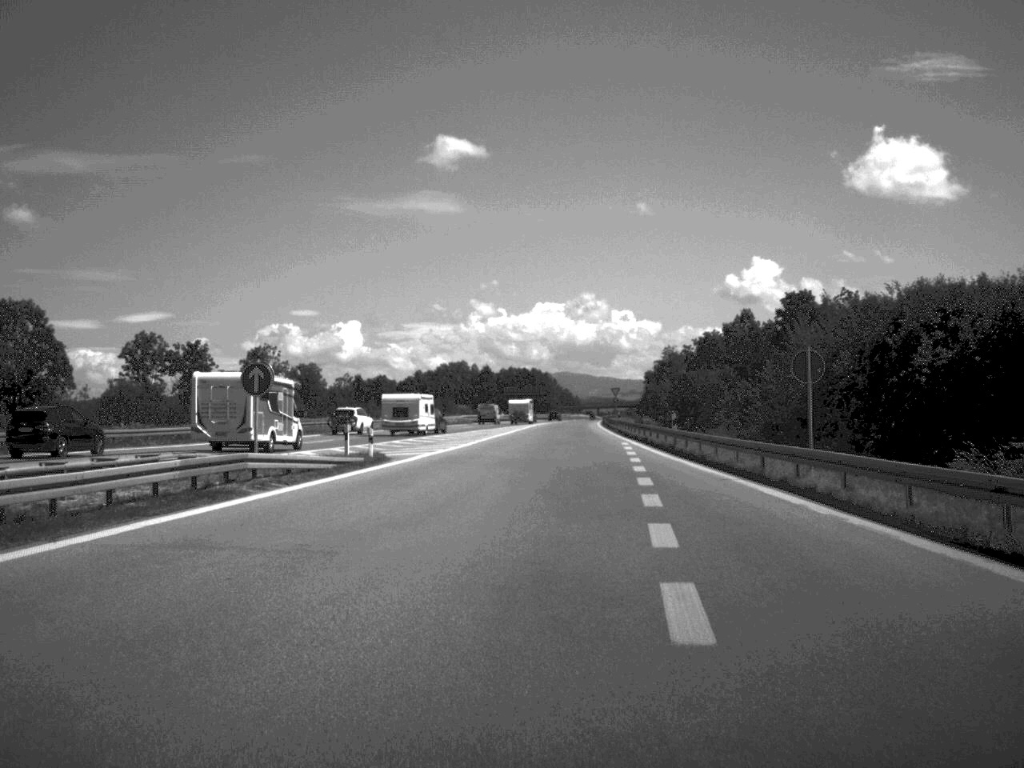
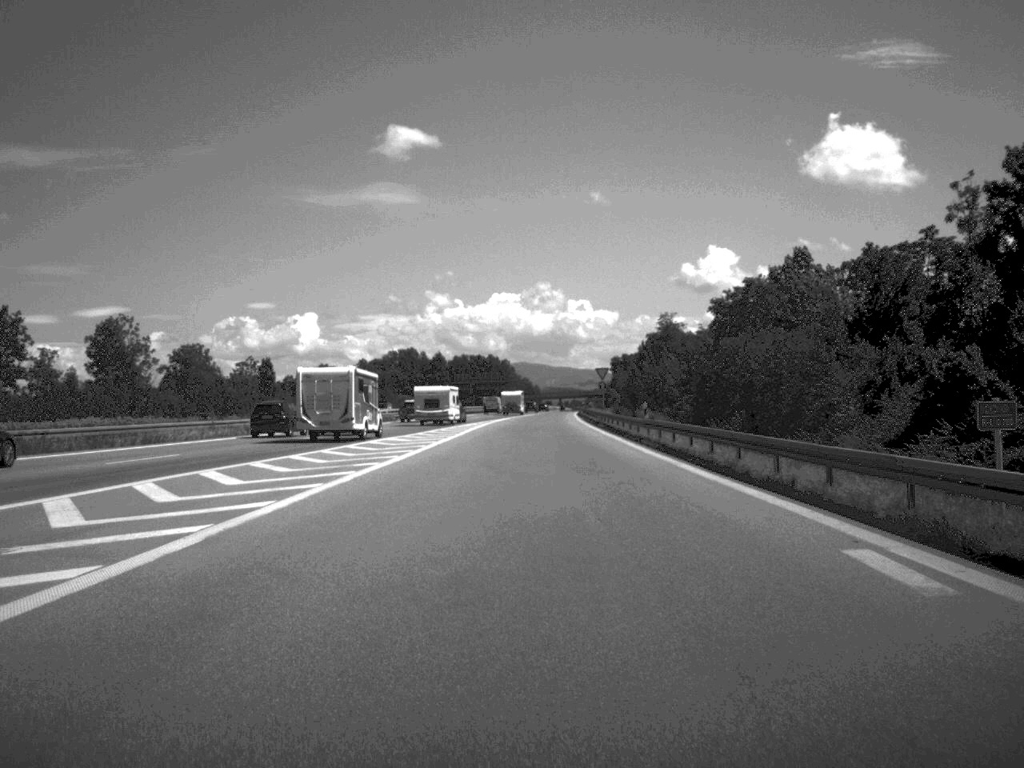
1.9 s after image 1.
(+0.8, +46.3) m; +2°
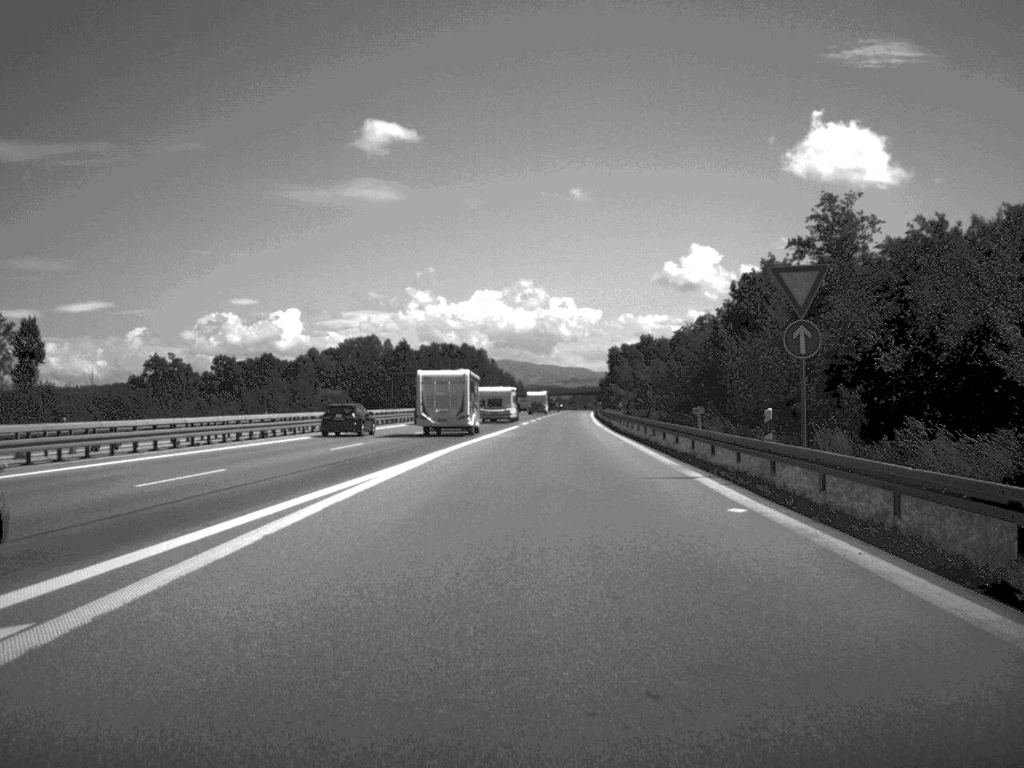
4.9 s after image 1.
(+0.4, +79.8) m; +1°
